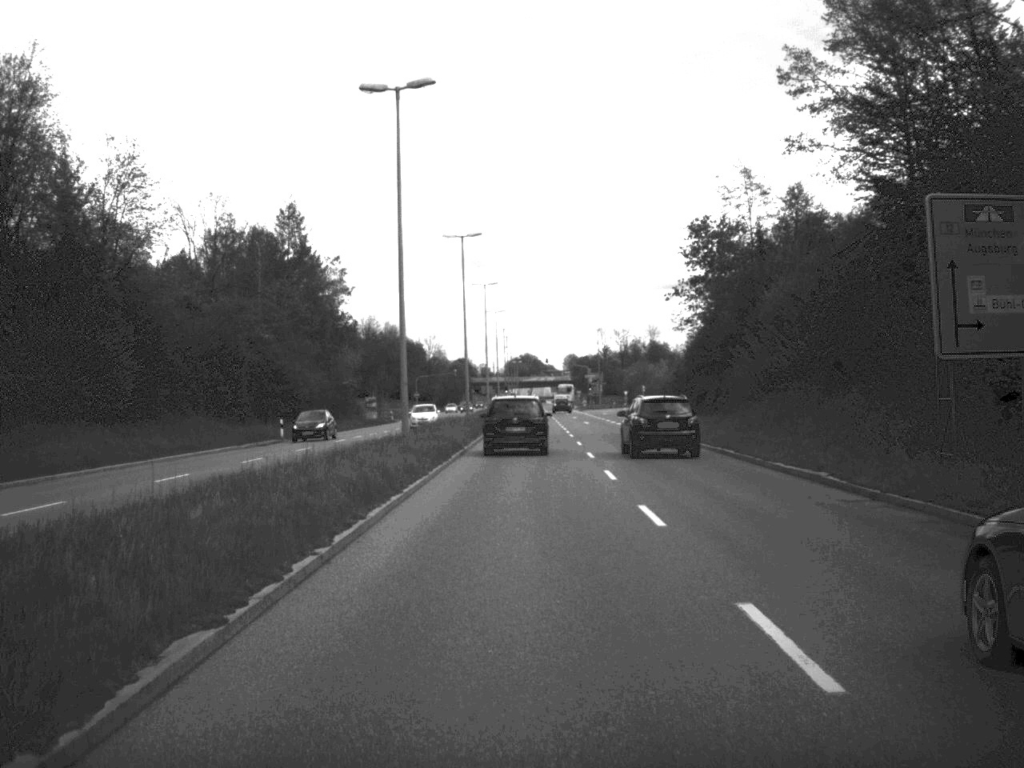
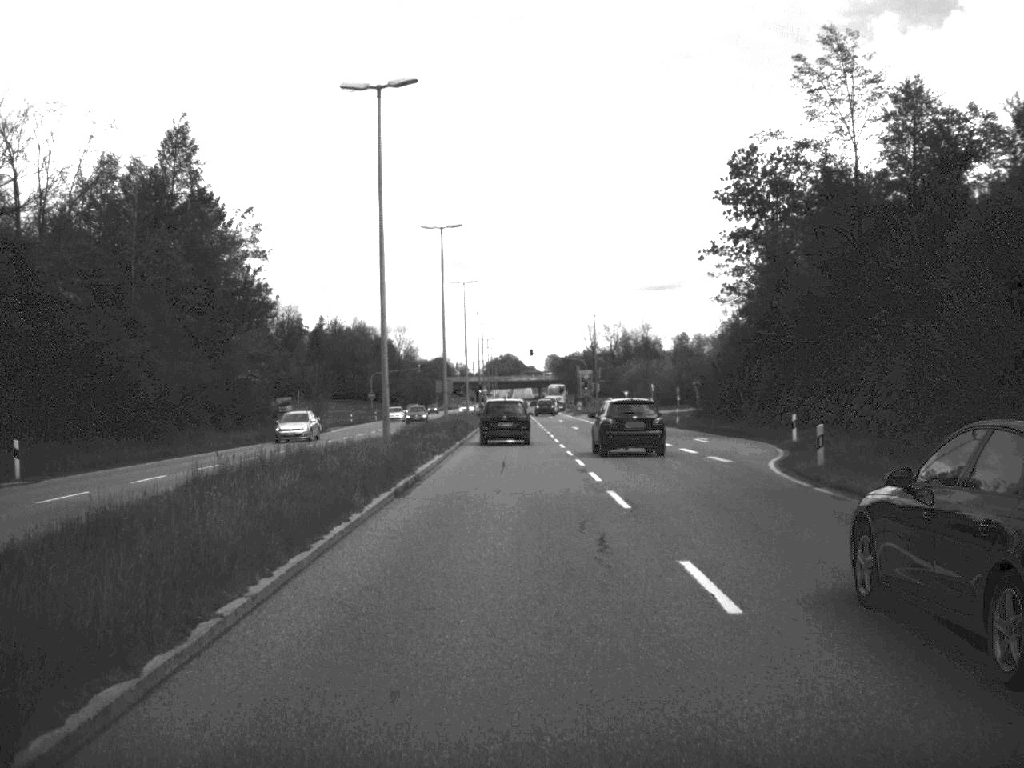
(+0.1, +32.7) m; +1°
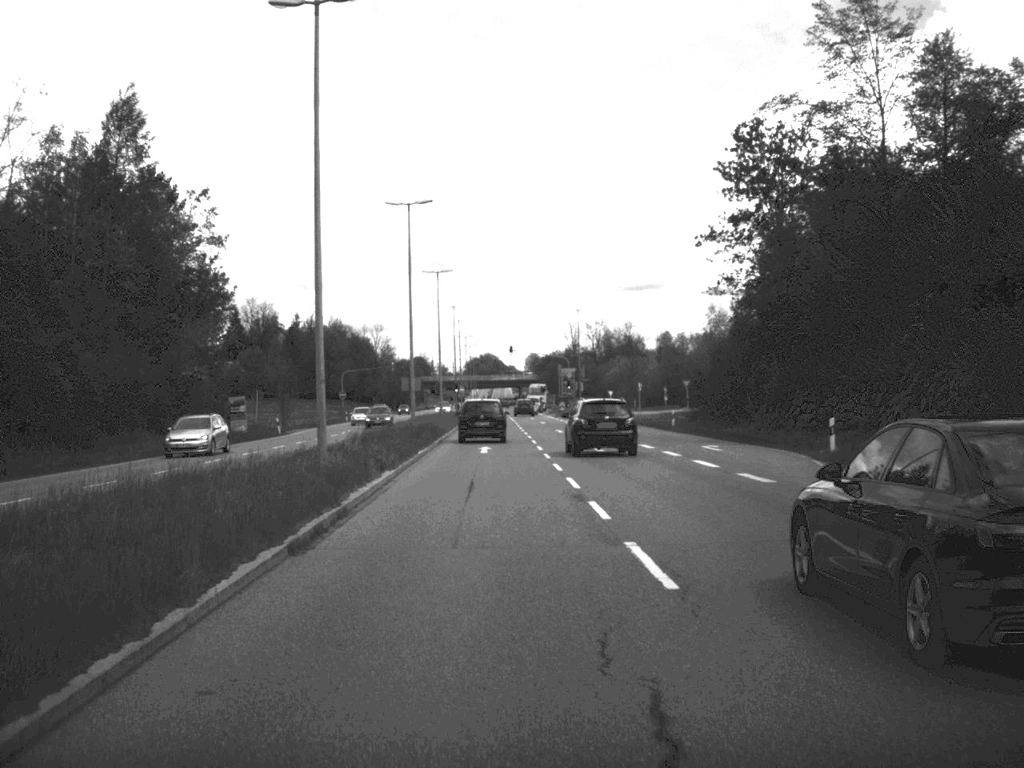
(+0.1, +7.6) m; +1°
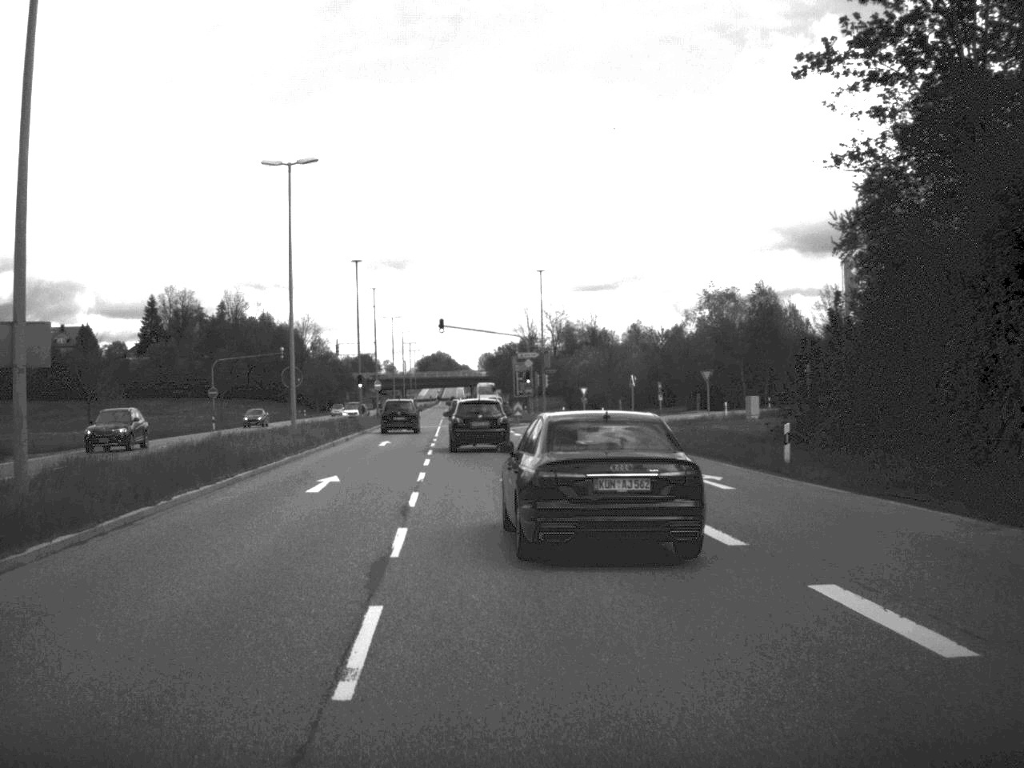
(+0.9, +39.4) m; +2°
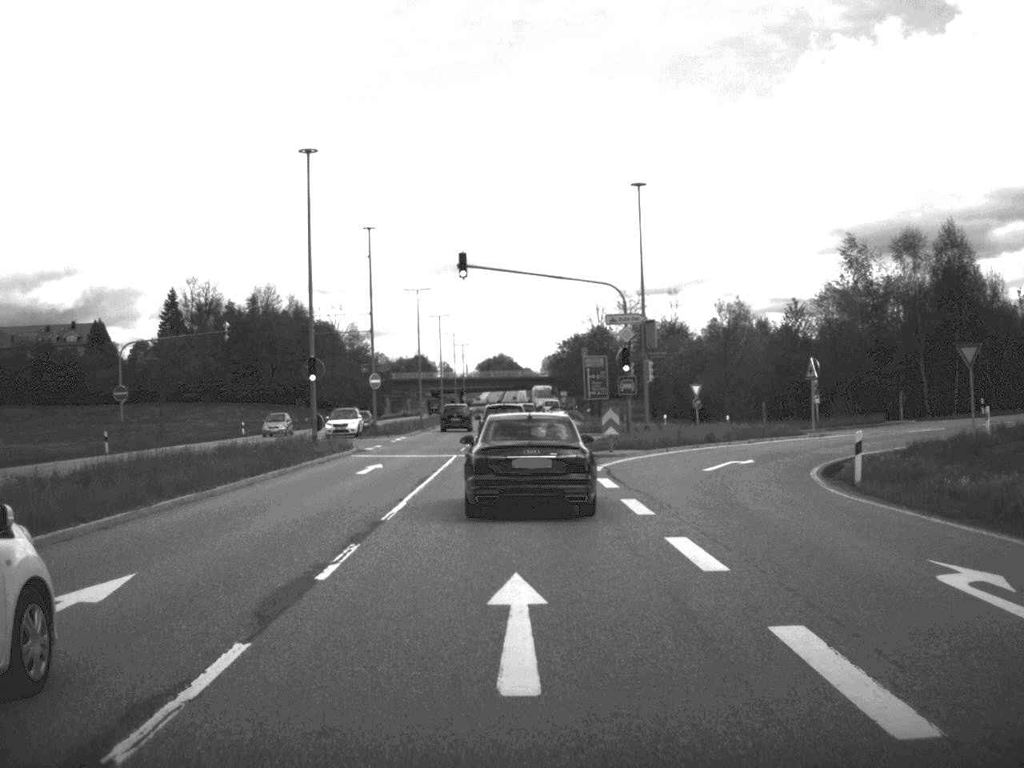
(-1.1, +37.1) m; -3°
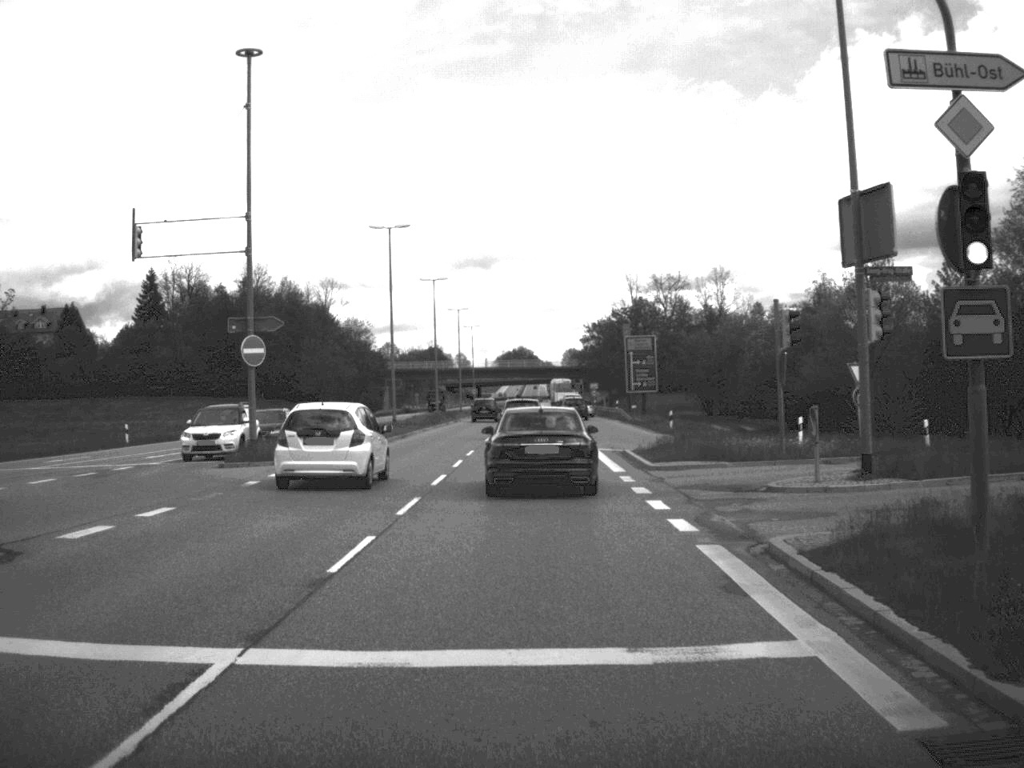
(-0.3, +31.7) m; -1°
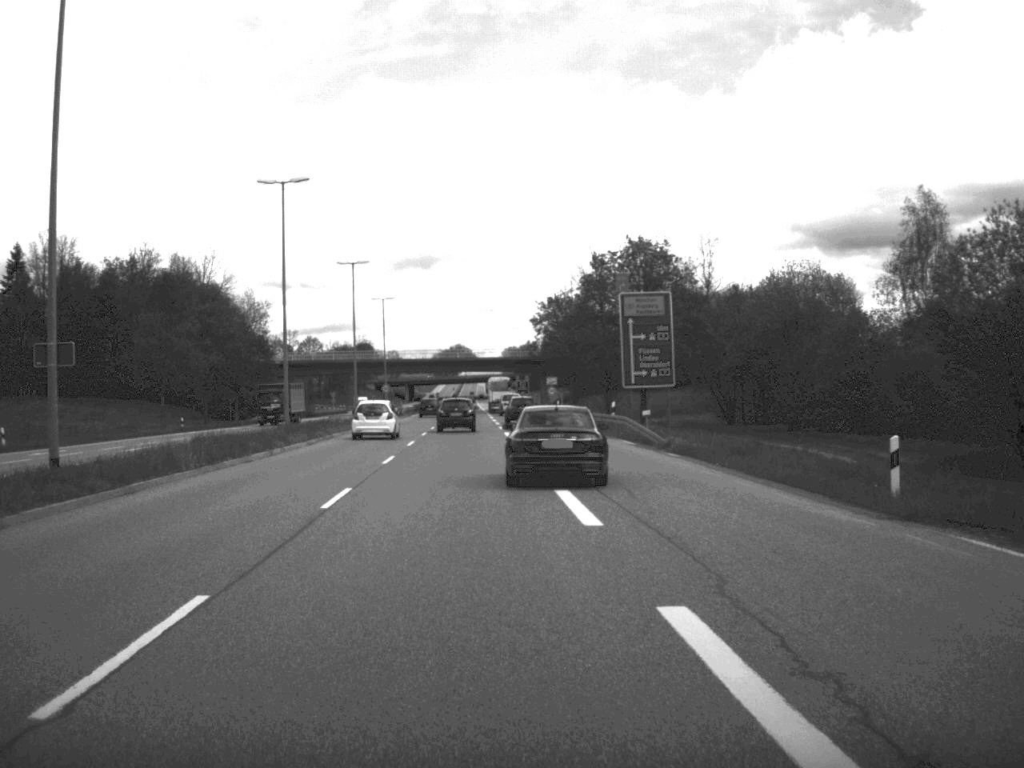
(+0.4, +41.8) m; +3°
